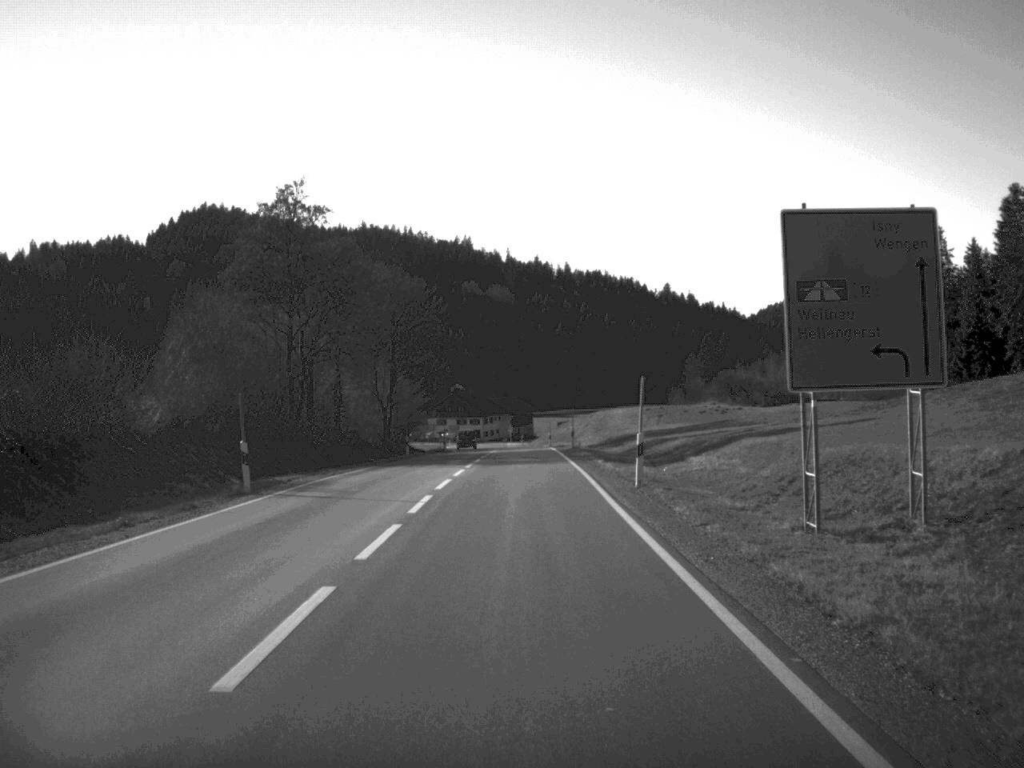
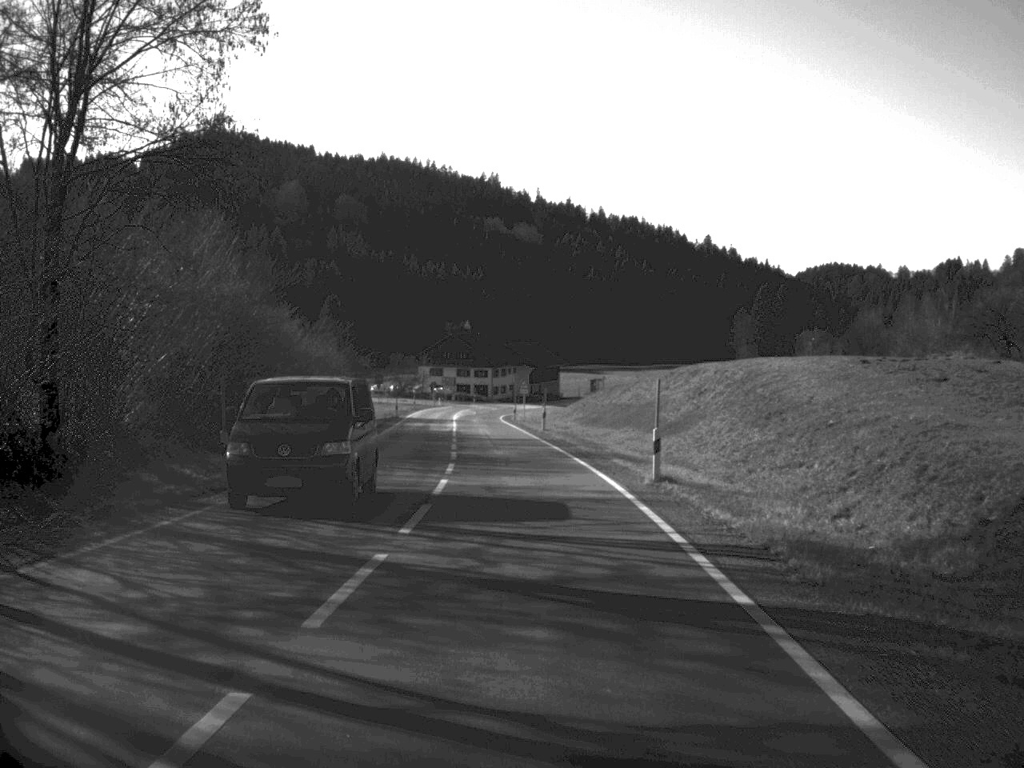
(-0.3, +70.4) m; -1°
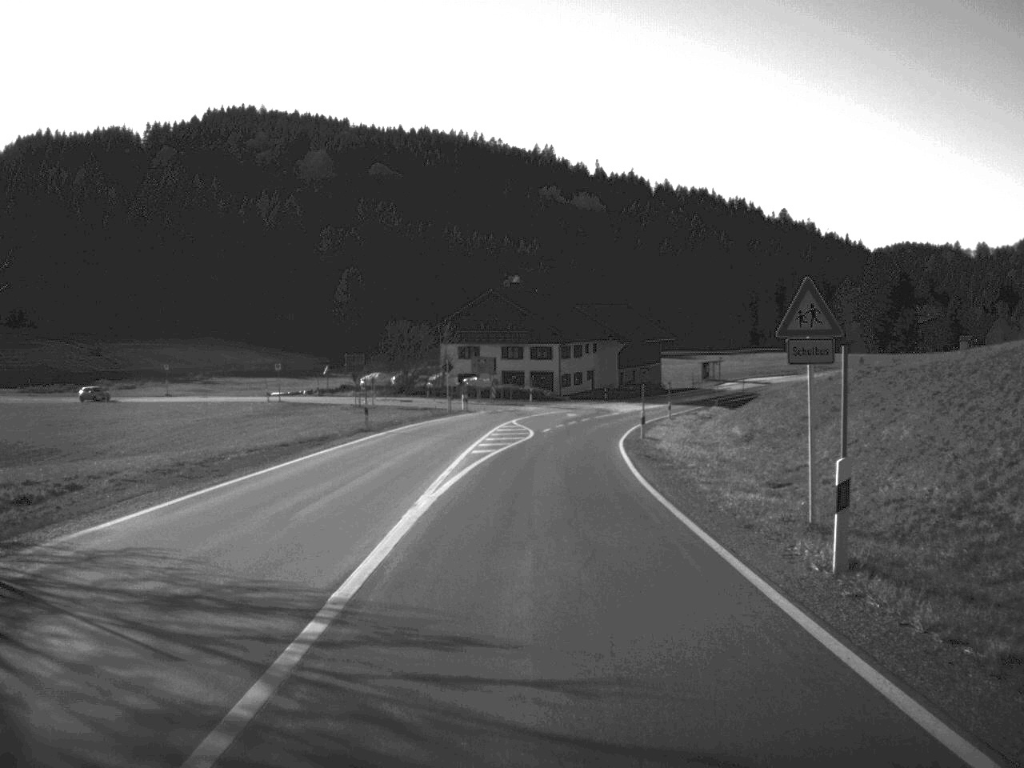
(-2.9, +77.1) m; -3°
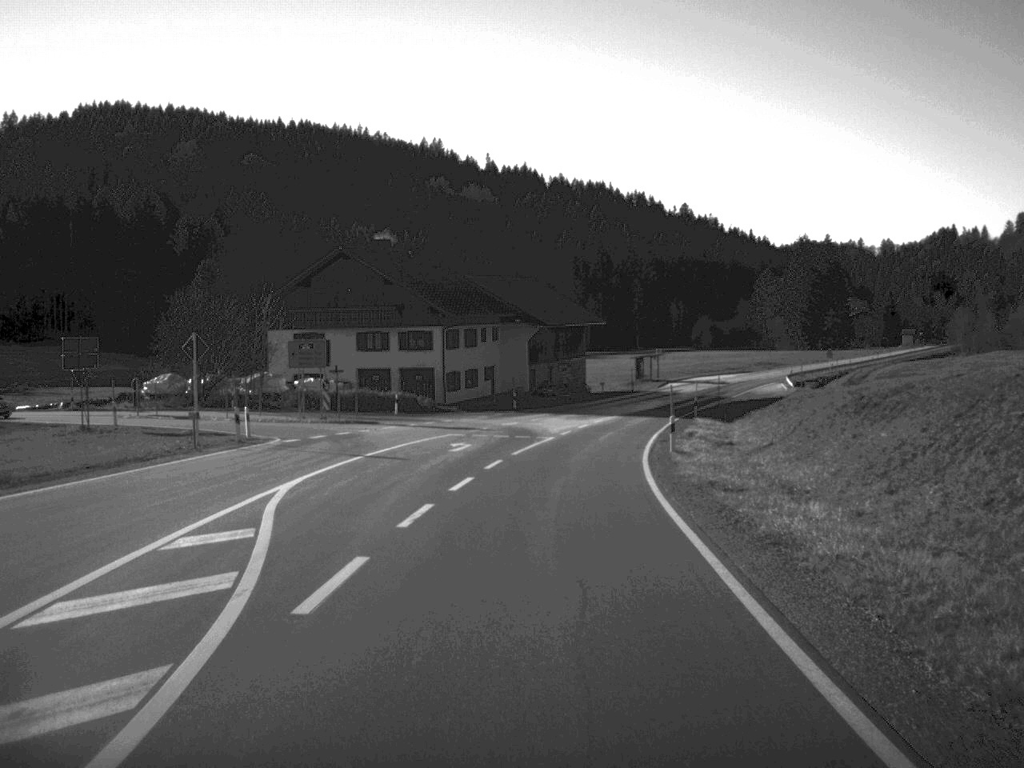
(+1.5, +40.7) m; +5°
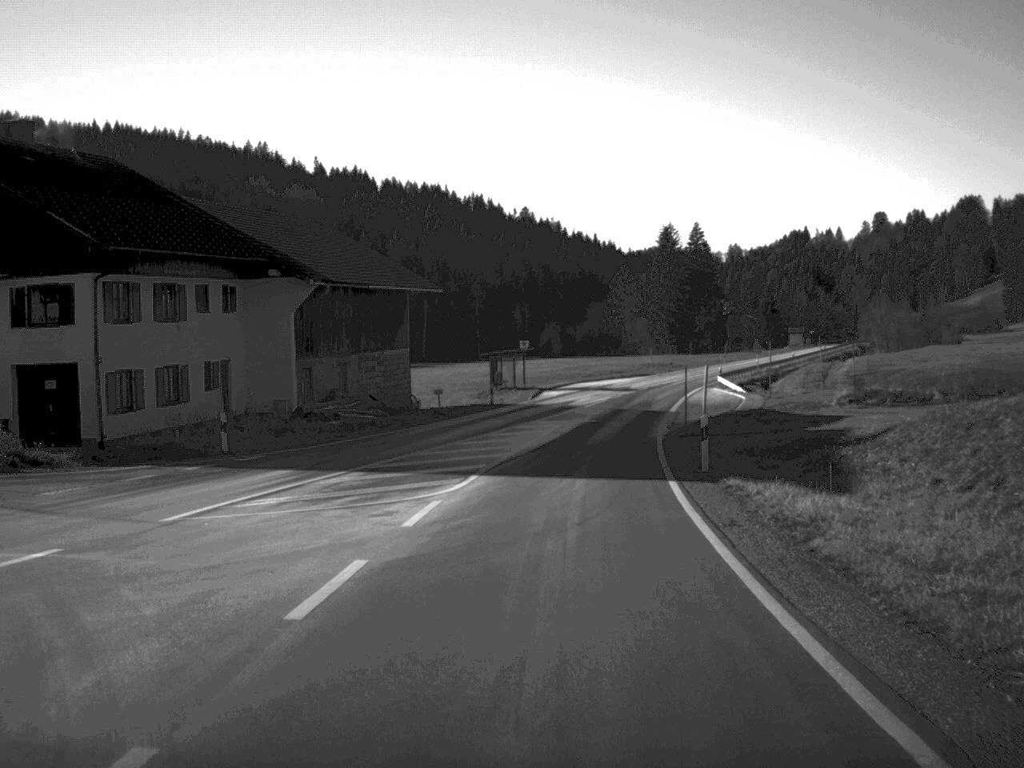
(+2.6, +43.5) m; +7°
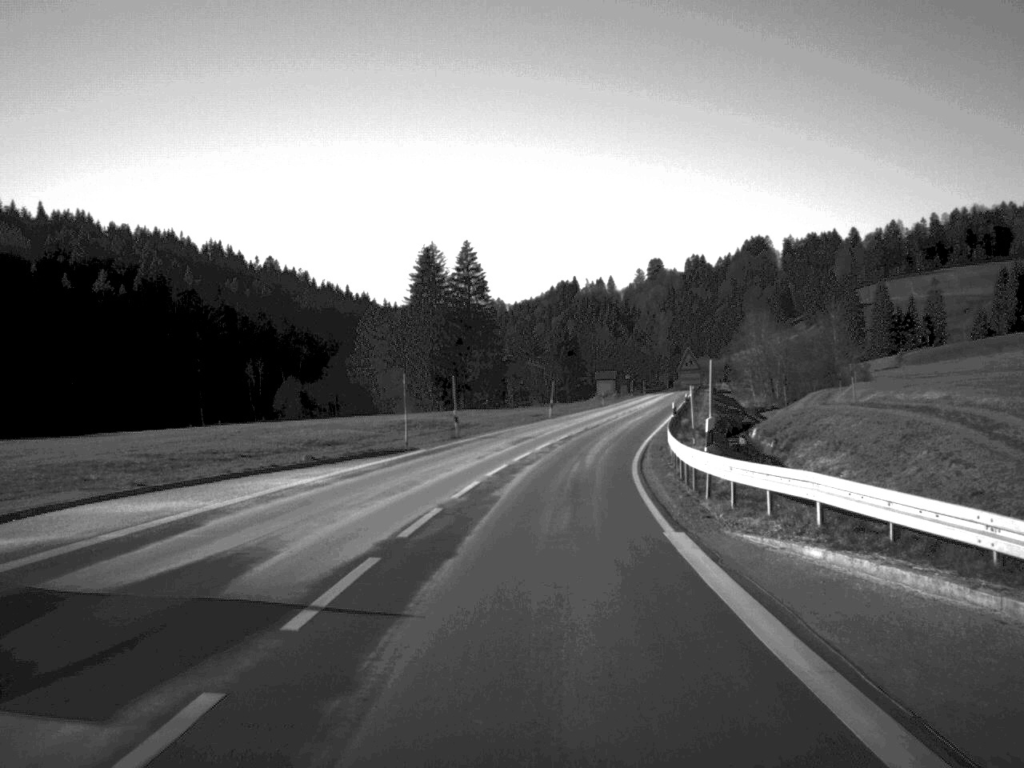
(+6.7, +69.0) m; +11°
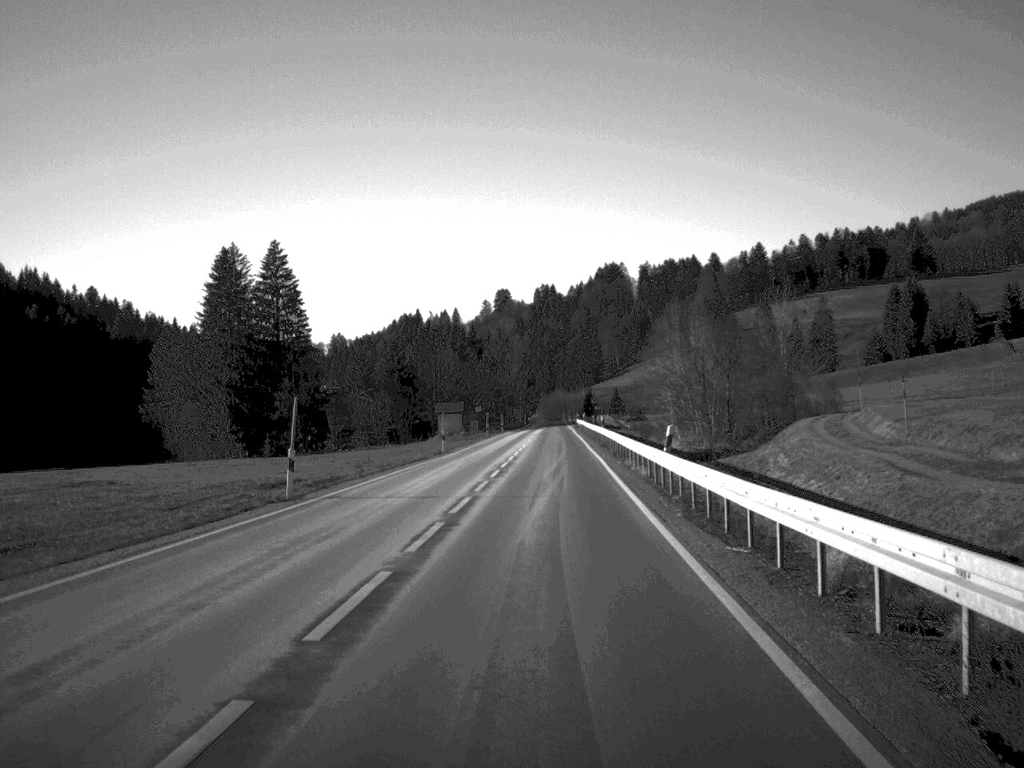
(+3.0, +47.3) m; +7°
